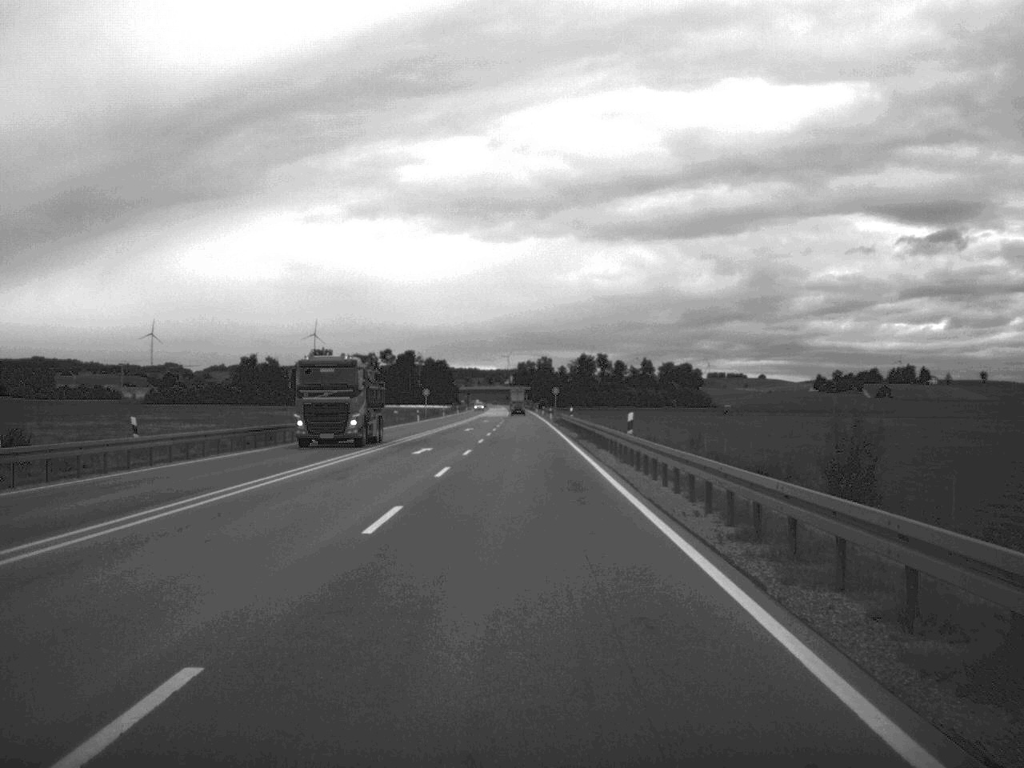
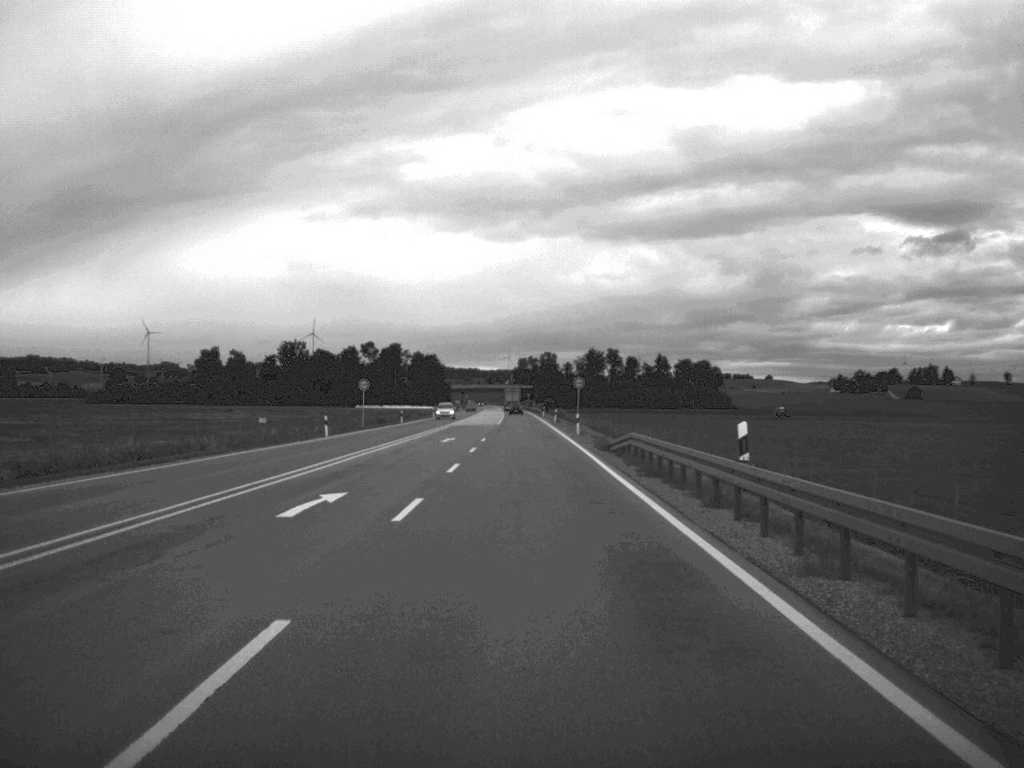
(-0.2, +58.3) m; 0°
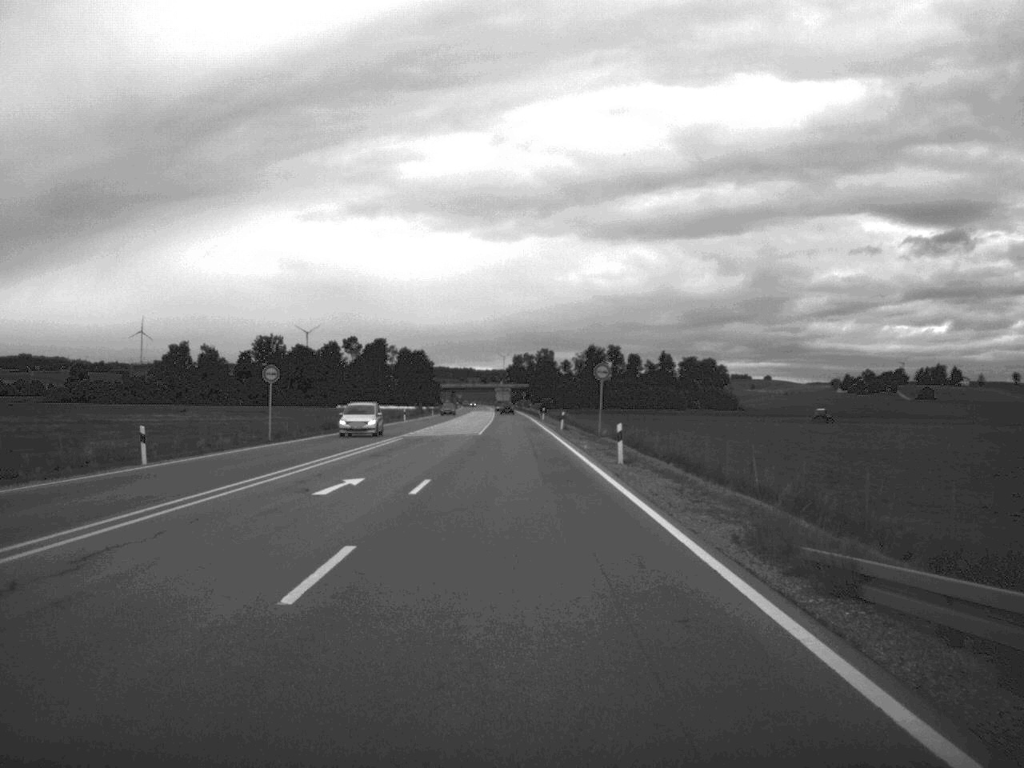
(+0.1, +31.1) m; 0°
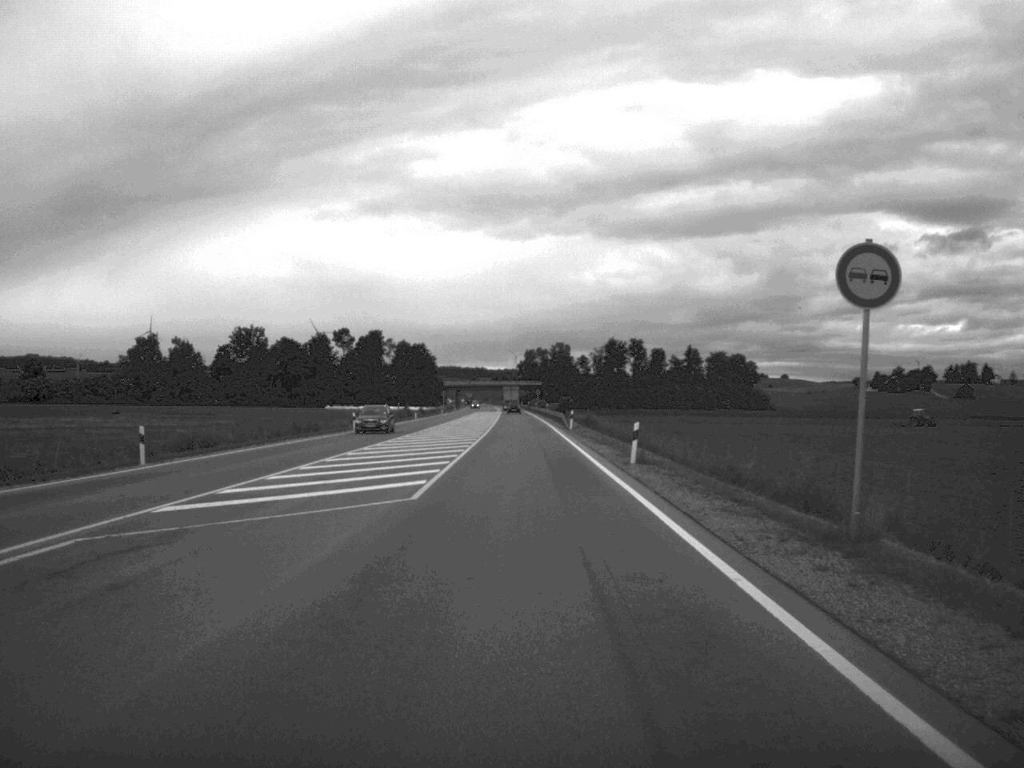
(-0.3, +43.1) m; -1°
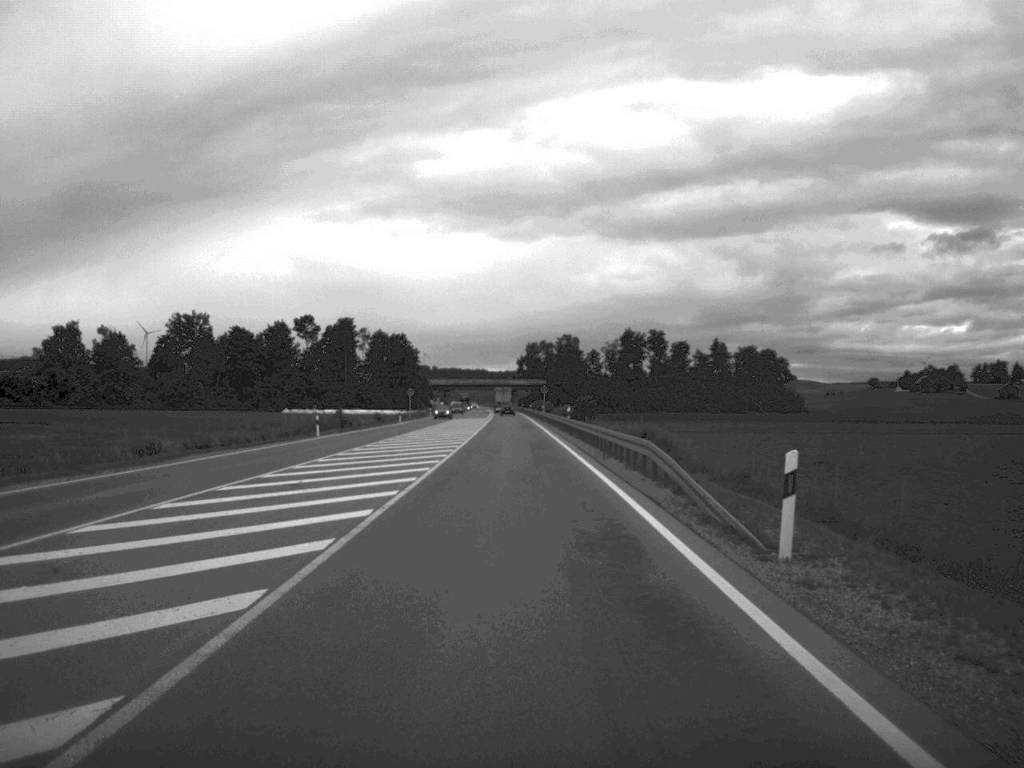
(-0.1, +59.4) m; 0°
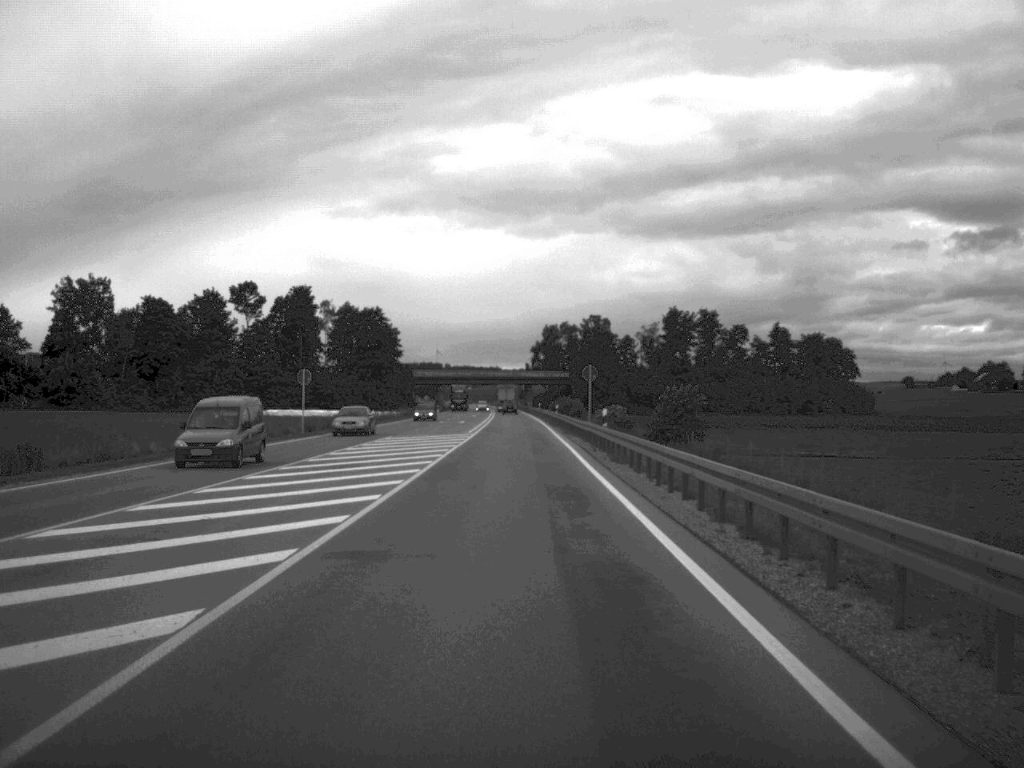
(-0.5, +74.0) m; -1°
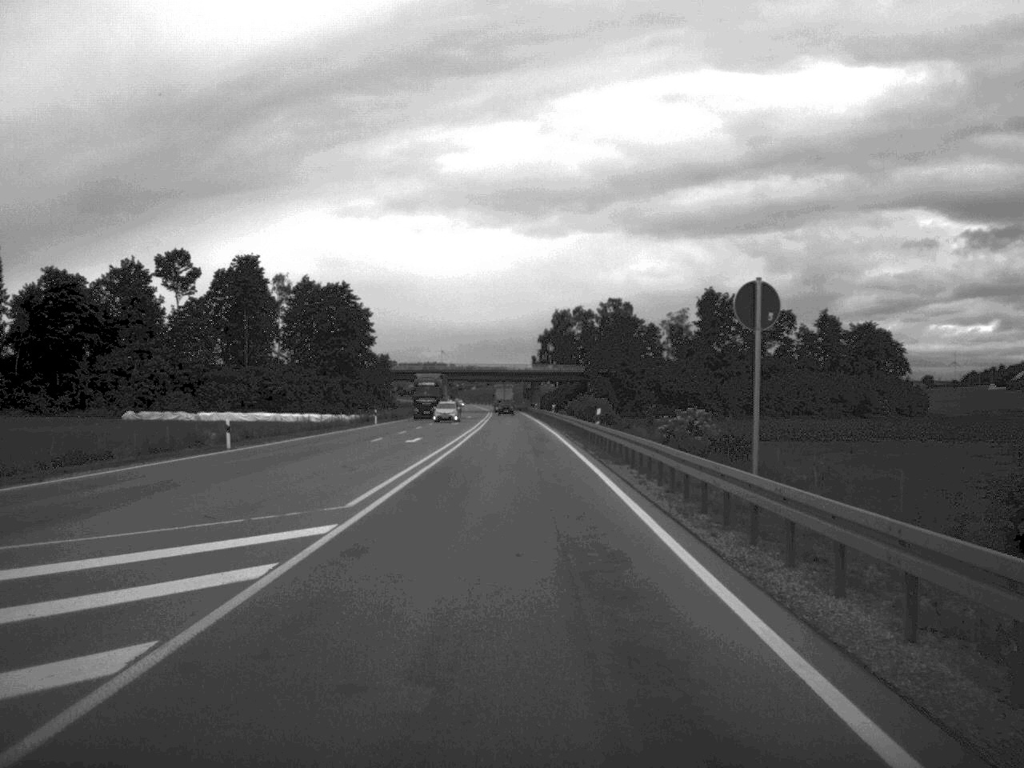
(-0.1, +45.7) m; 0°
